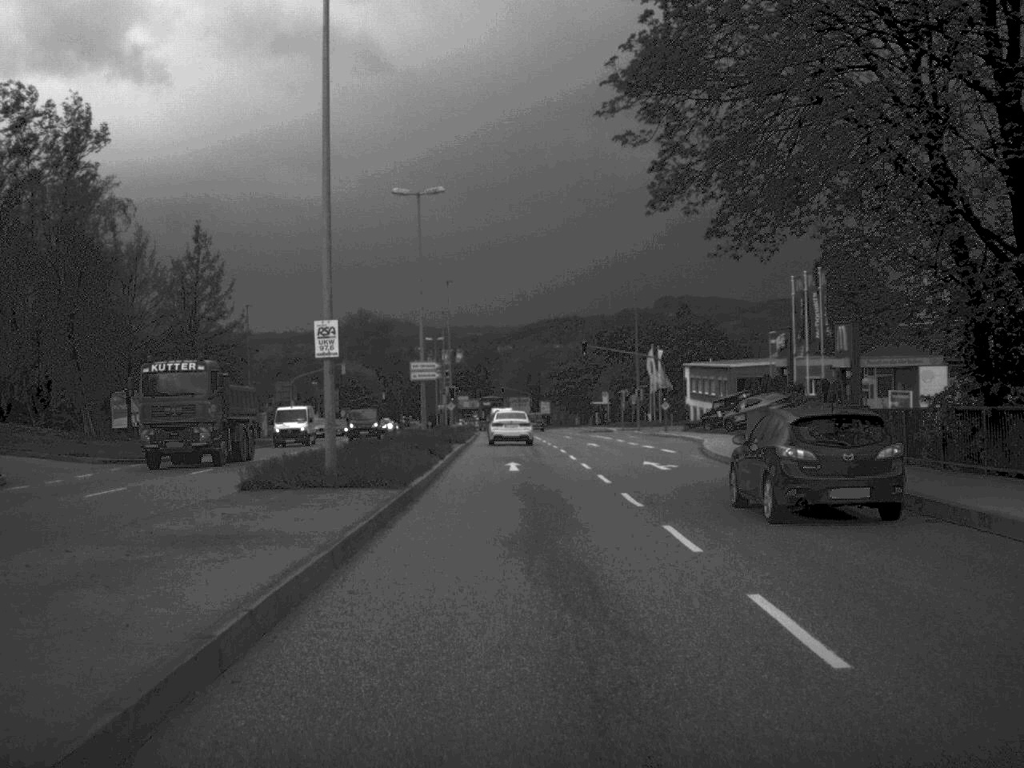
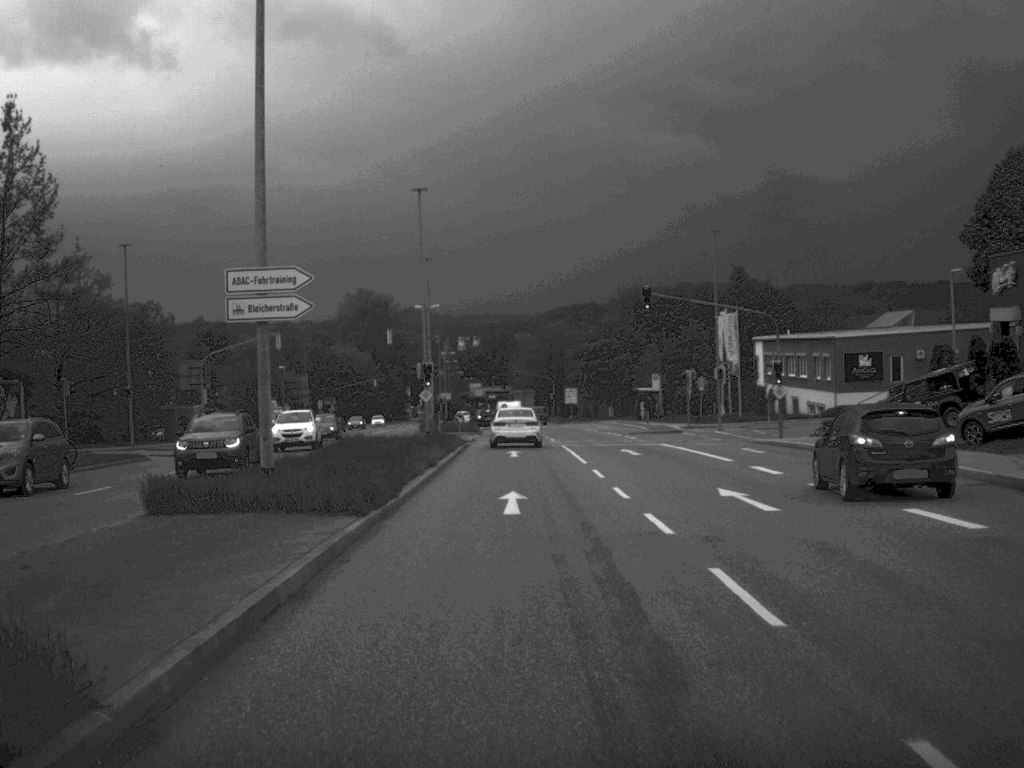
(-0.3, +33.8) m; -1°
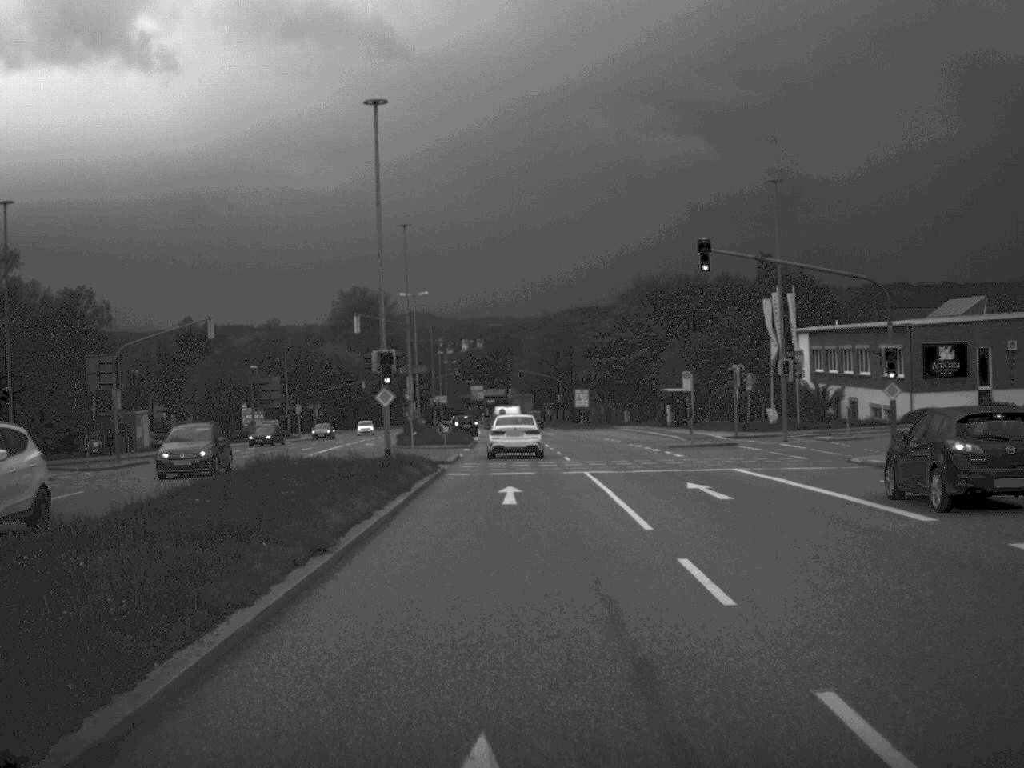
(0.0, +15.9) m; 0°
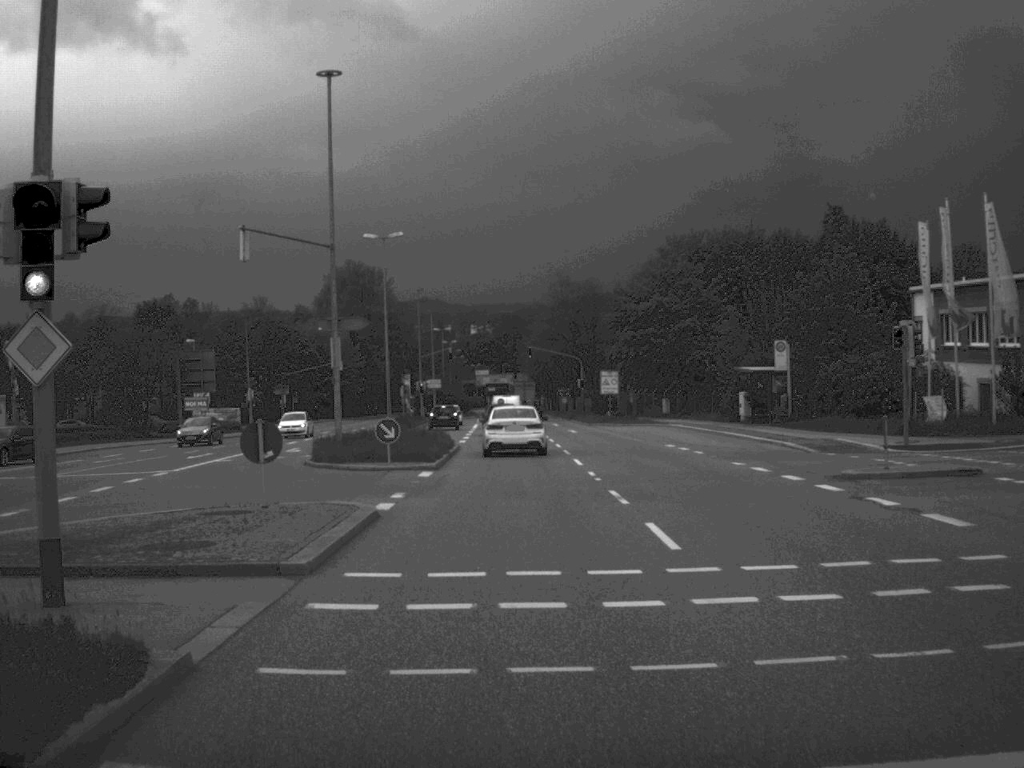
(-0.1, +25.9) m; -1°
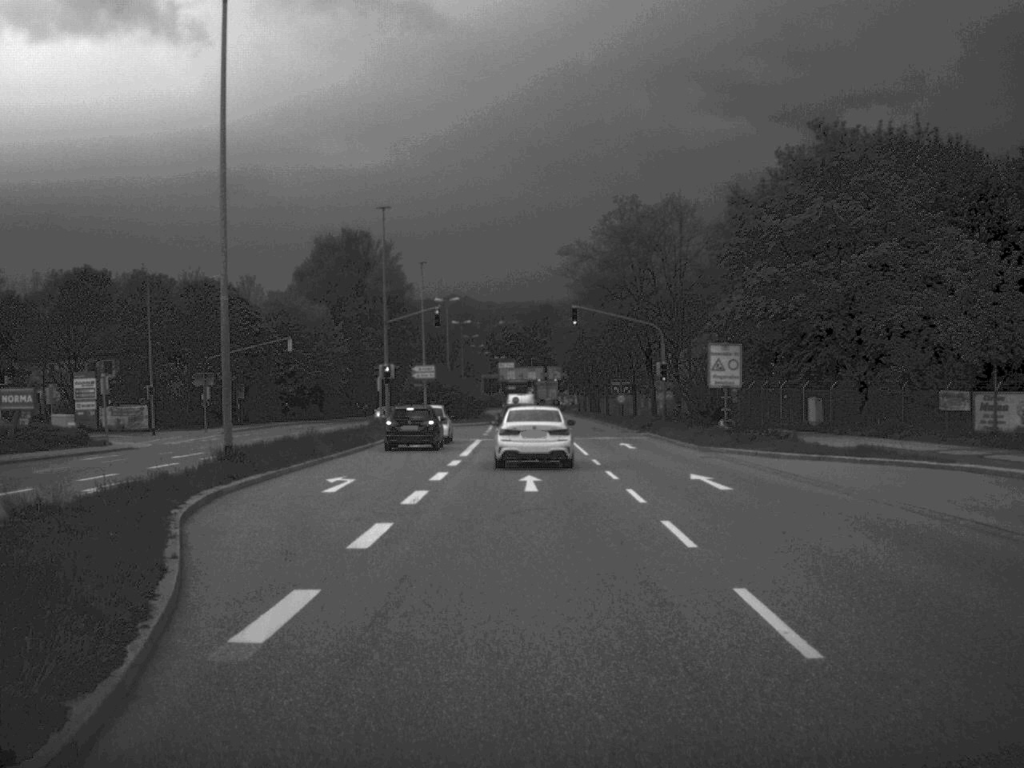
(-0.6, +40.9) m; -2°
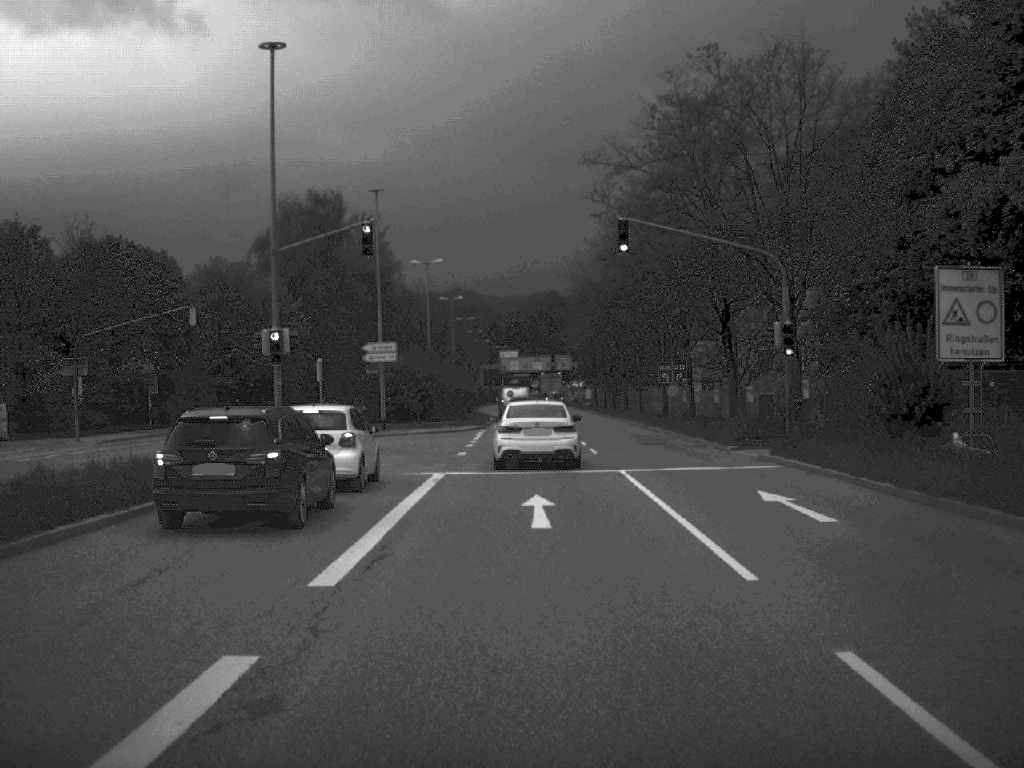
(-0.1, +26.2) m; 0°
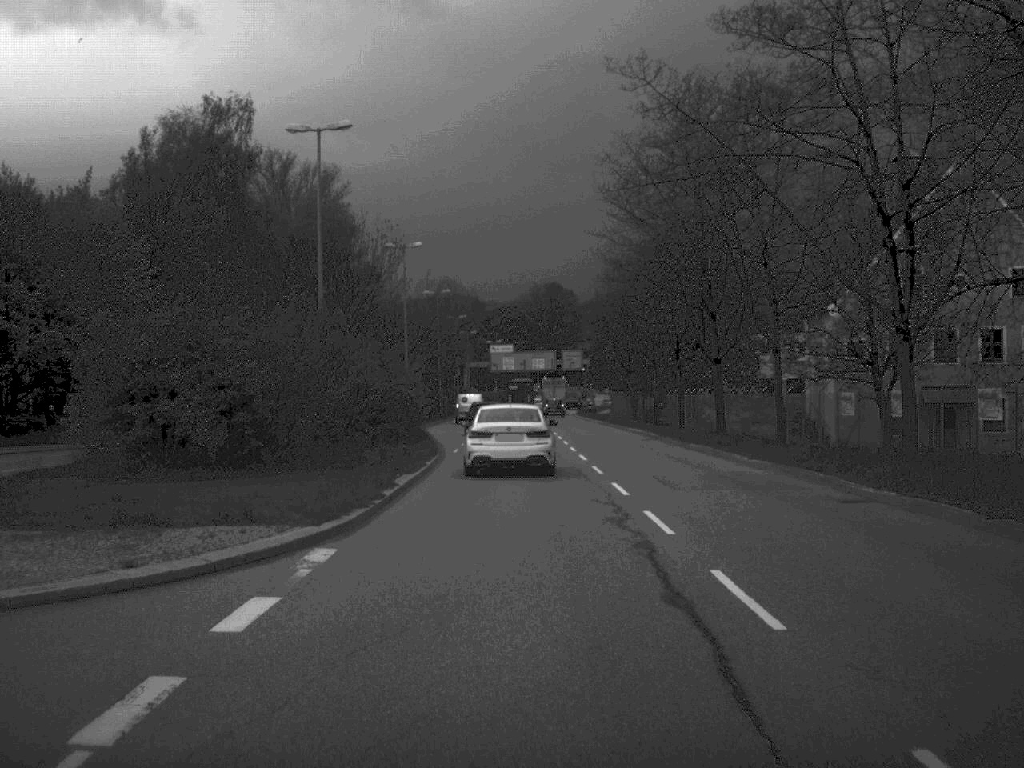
(0.0, +42.9) m; 0°
